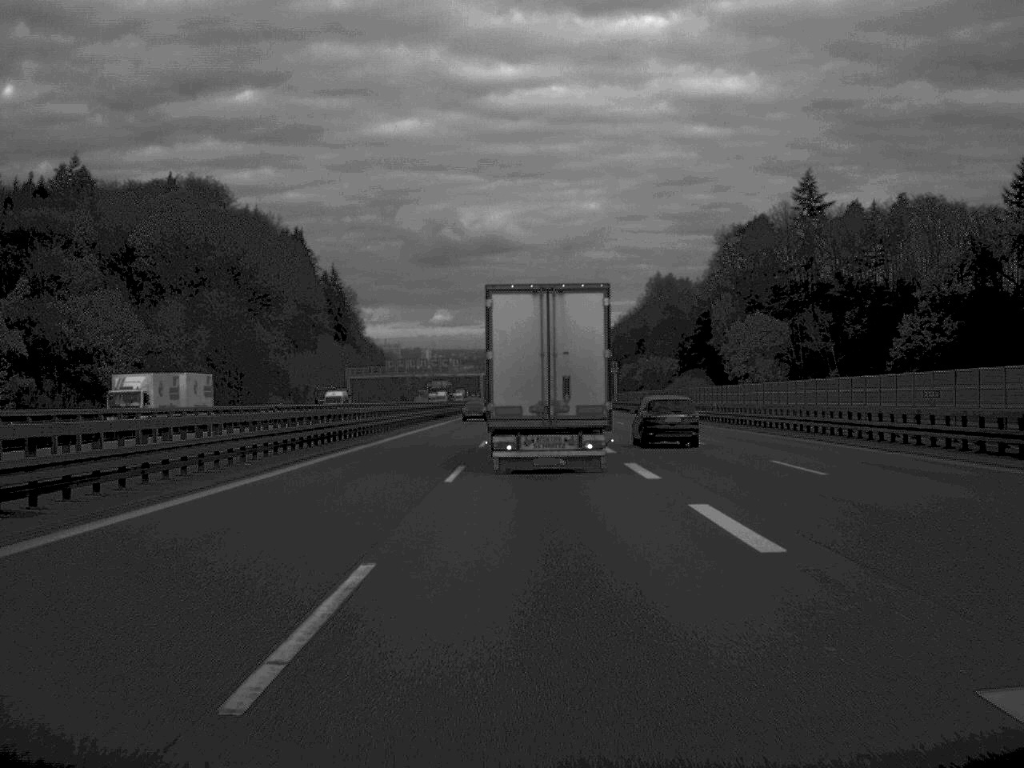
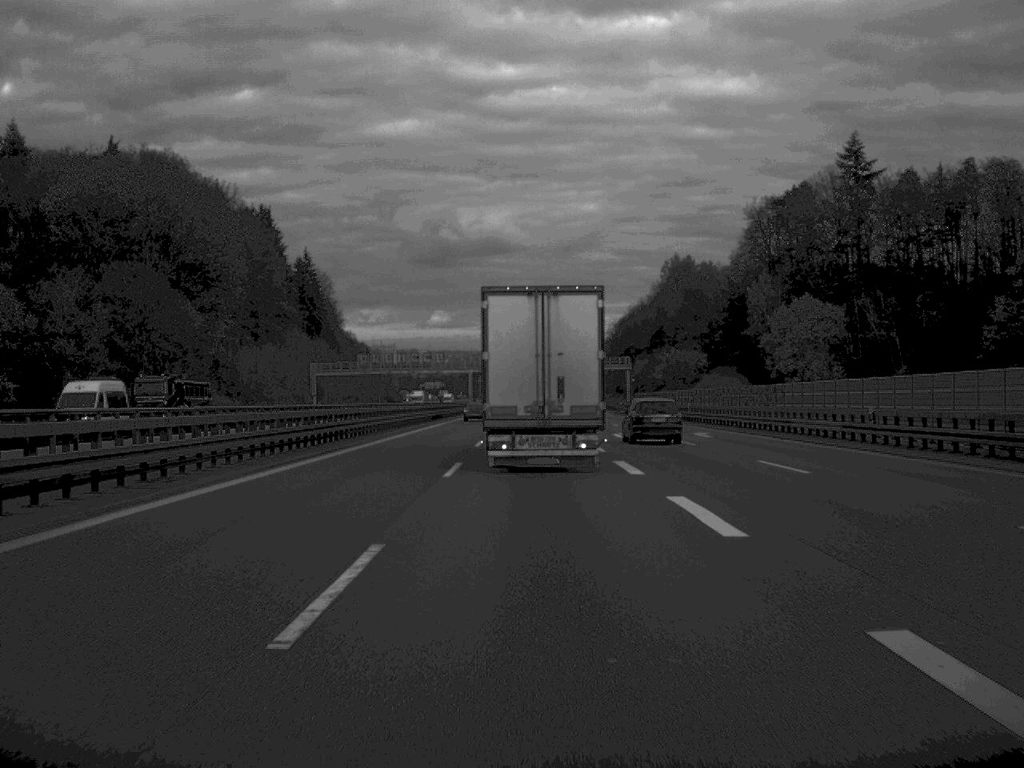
(0.0, +34.4) m; 0°
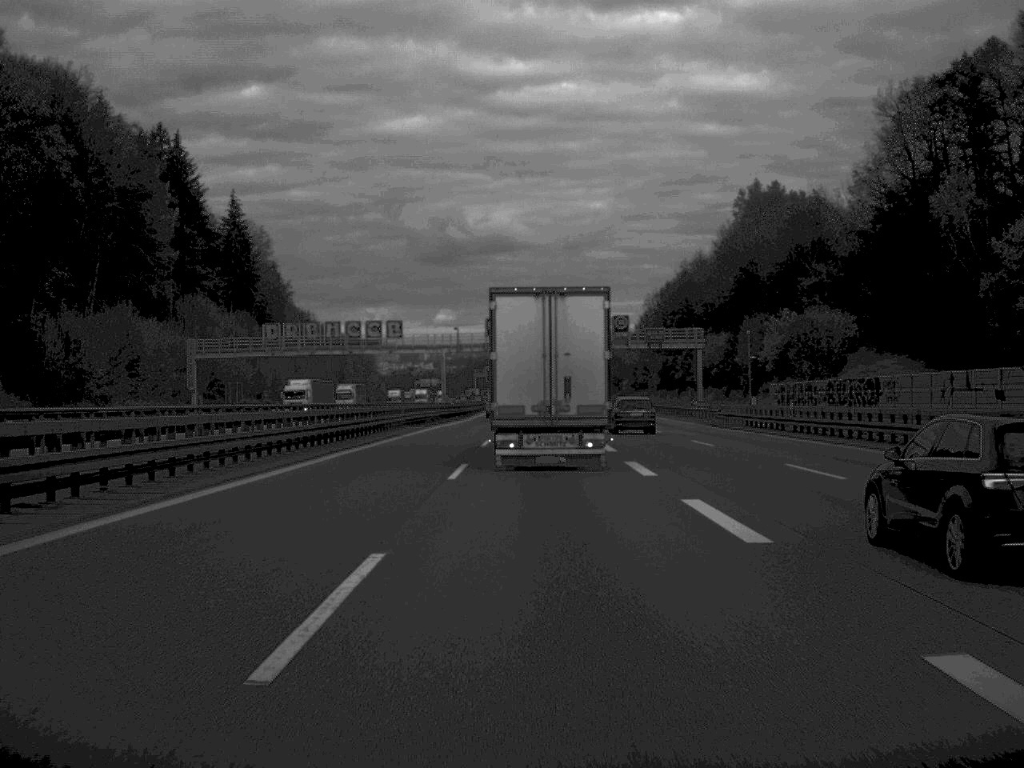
(-0.3, +72.8) m; 0°
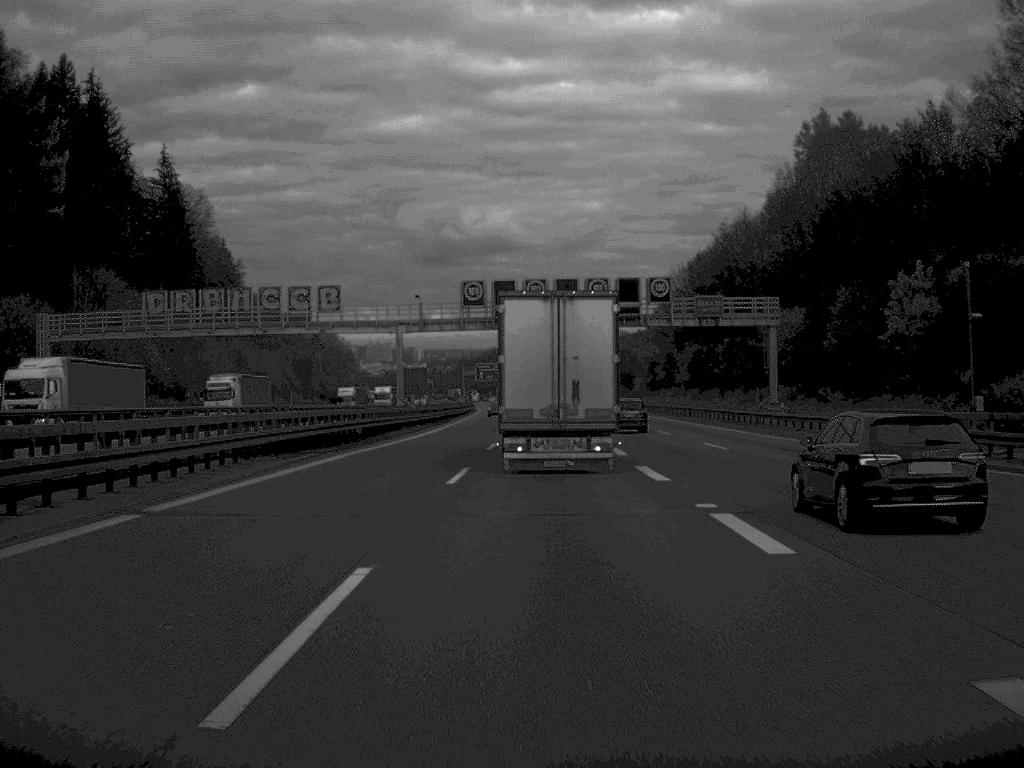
(+0.1, +36.7) m; 0°
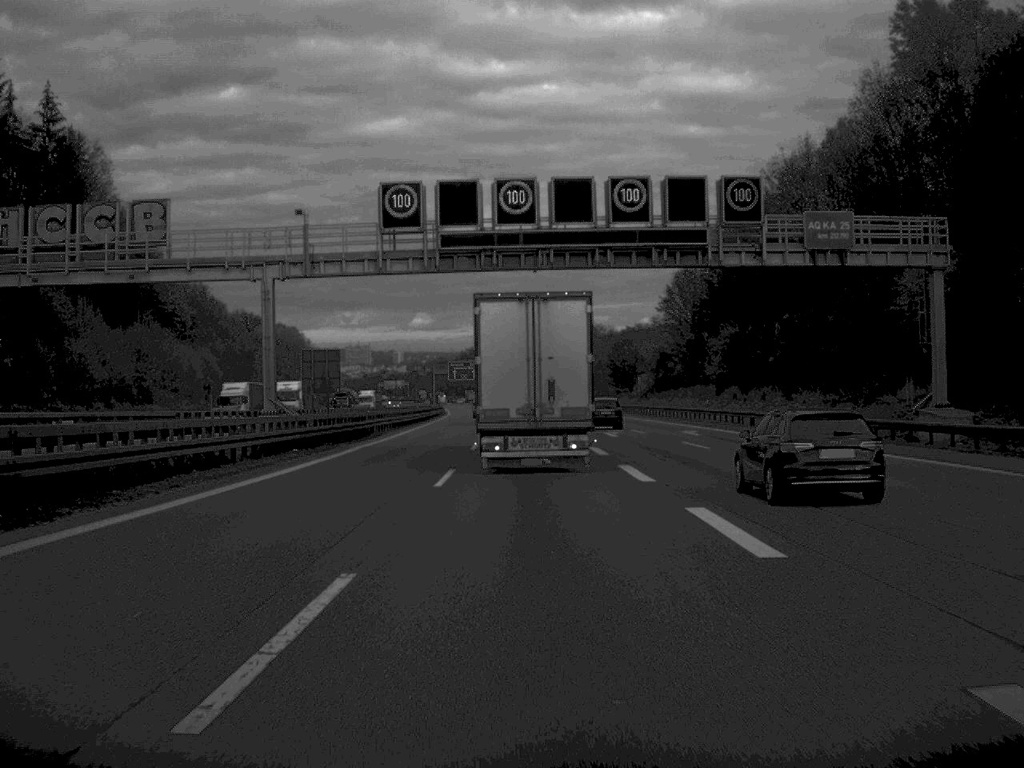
(+0.3, +35.9) m; +1°
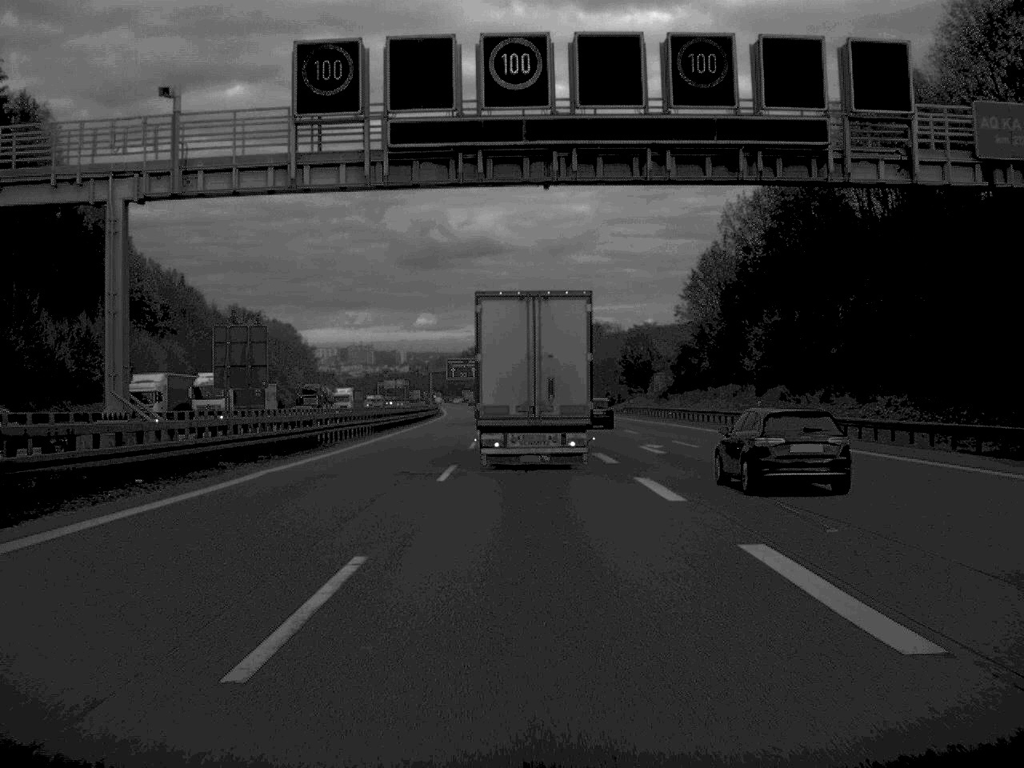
(0.0, +17.1) m; 0°
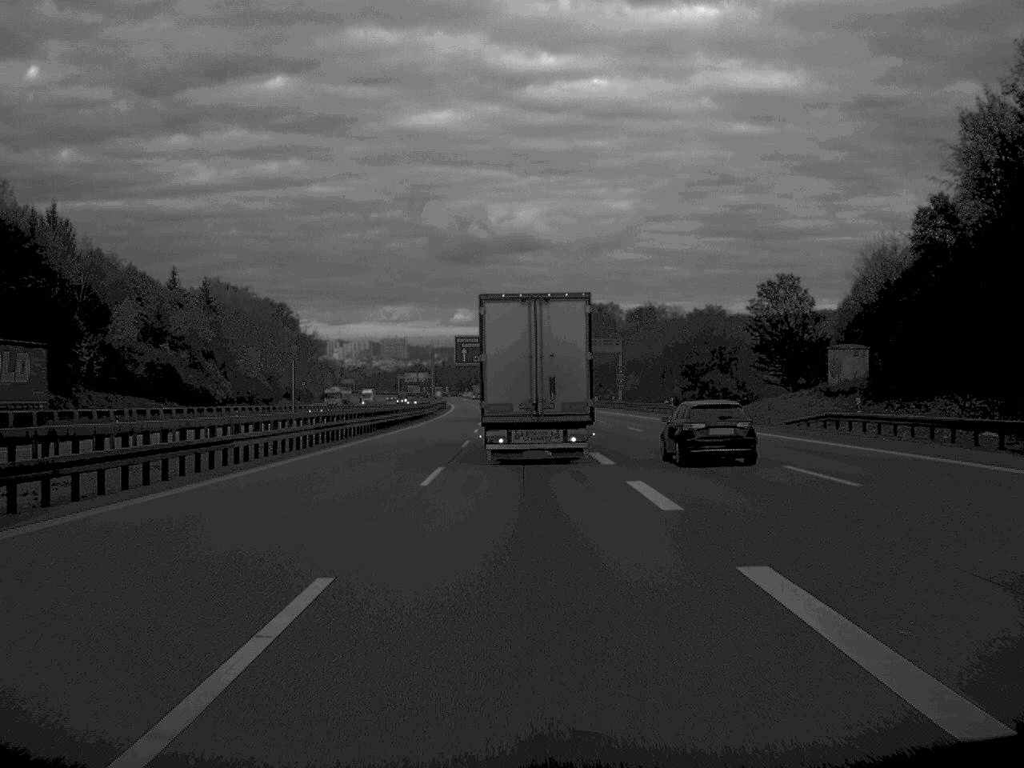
(-0.9, +73.1) m; -2°
